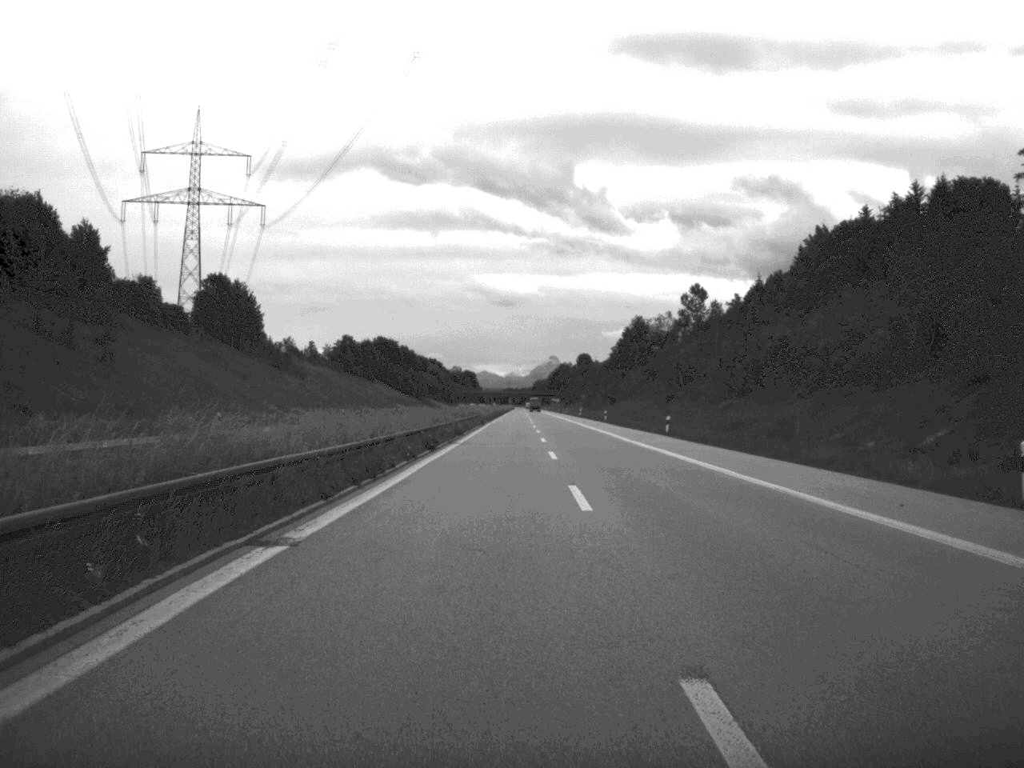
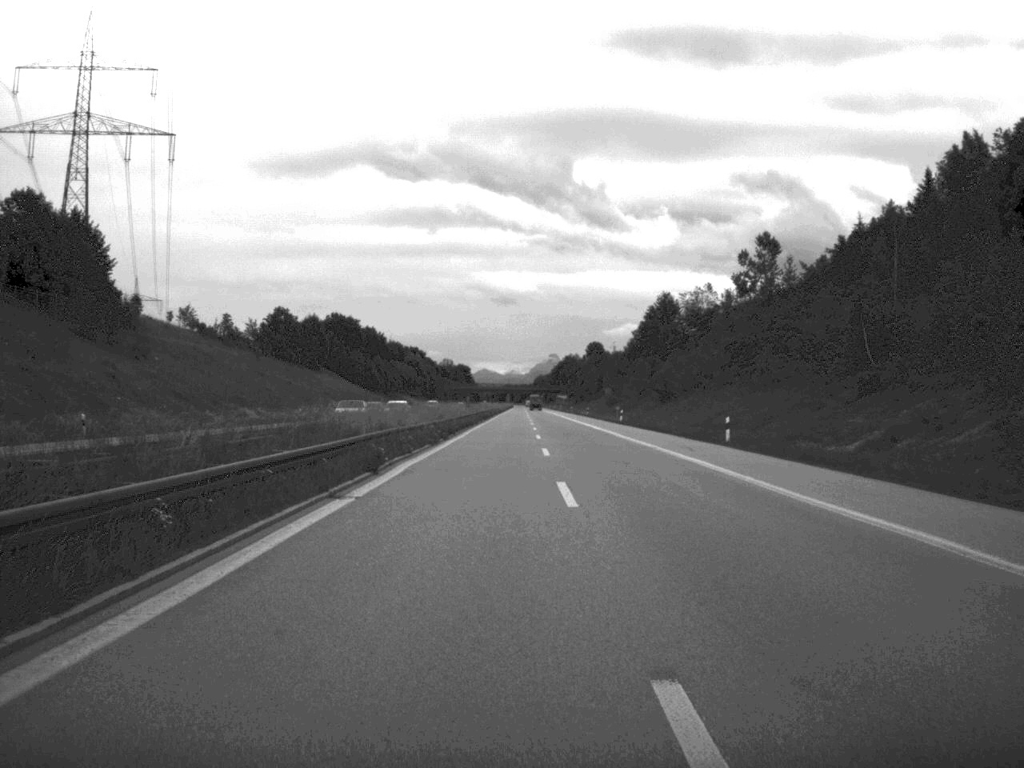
(-0.1, +70.6) m; 0°
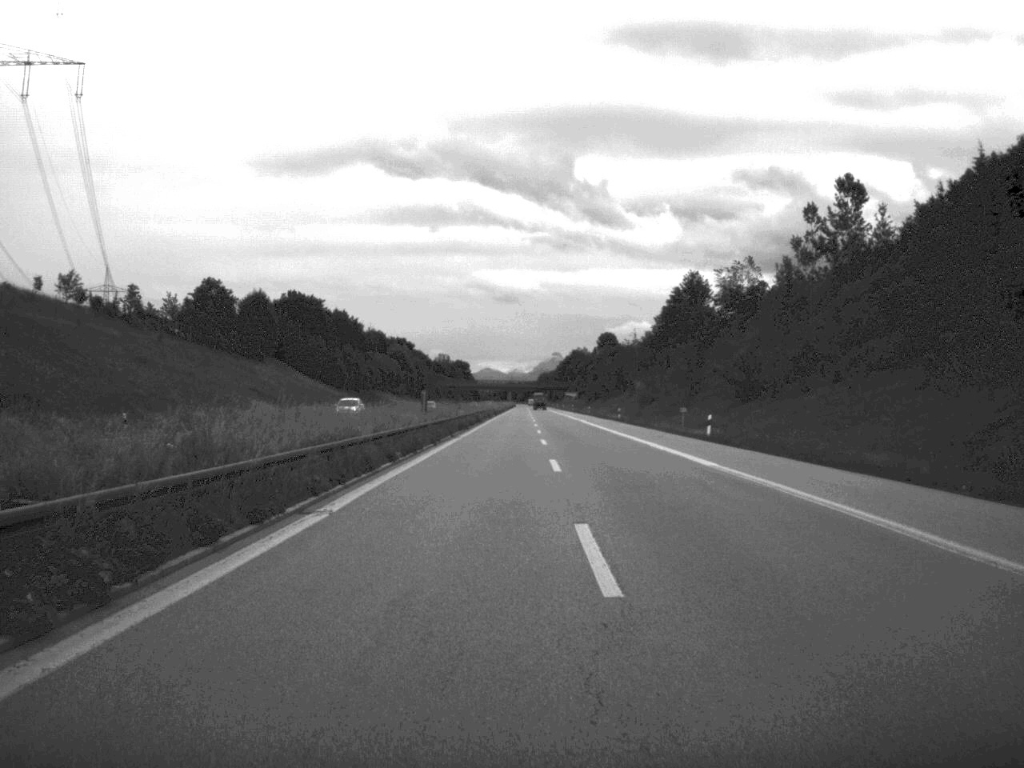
(-0.1, +44.1) m; 0°
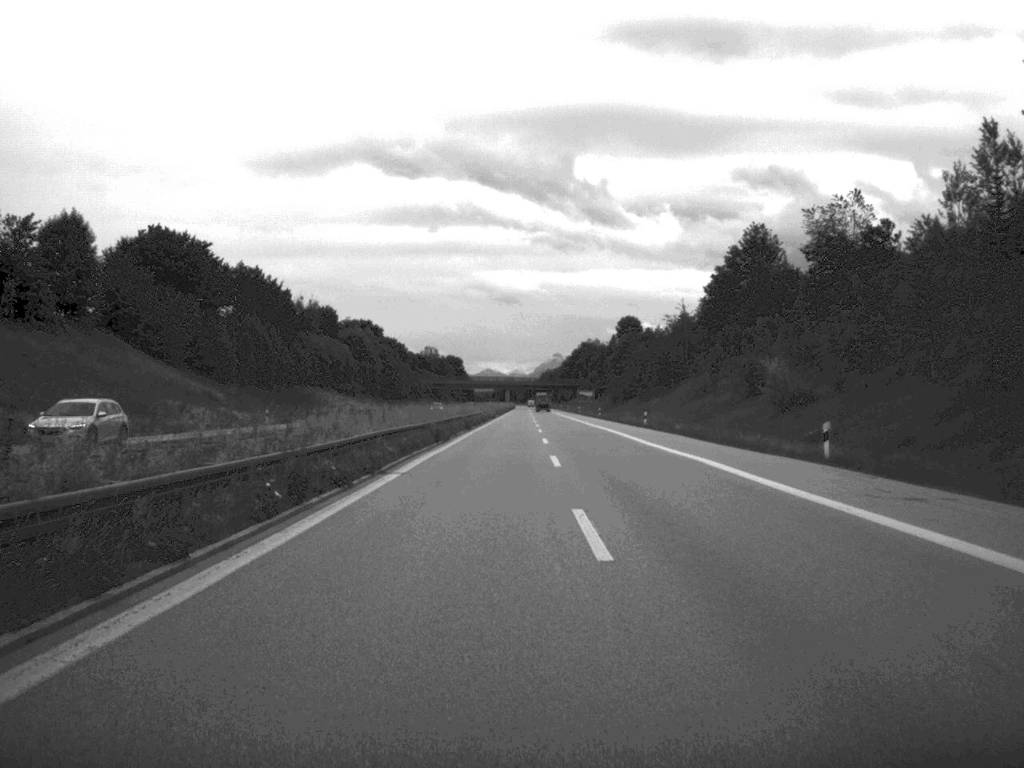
(-0.1, +68.8) m; 0°
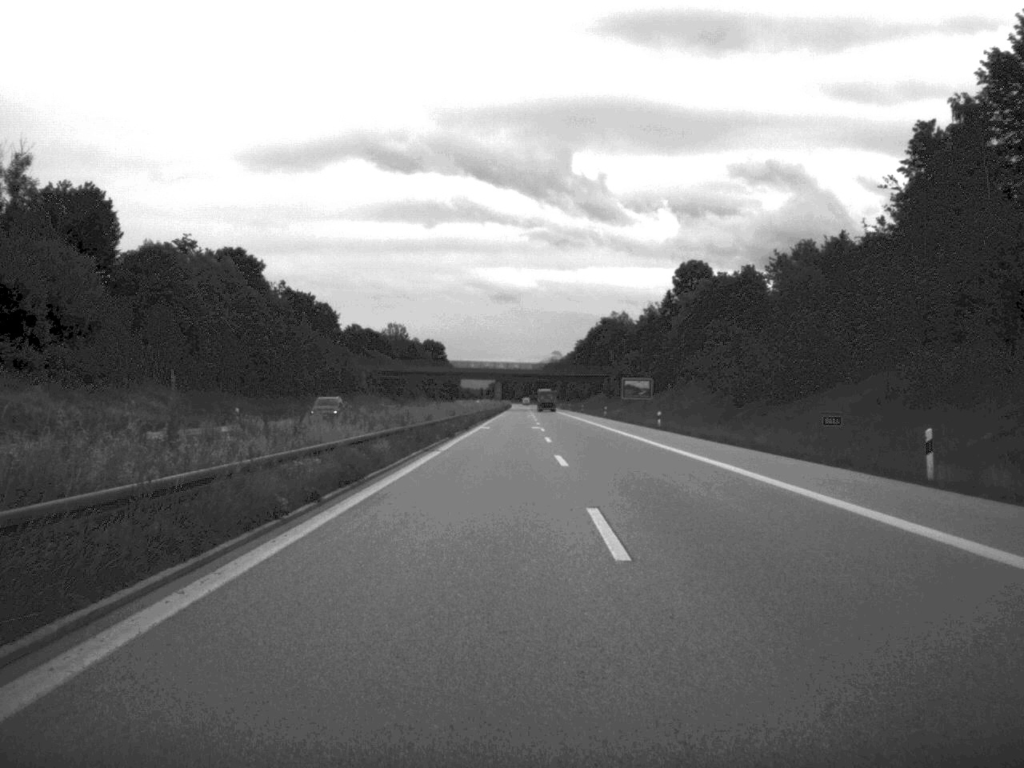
(-0.2, +106.2) m; 0°
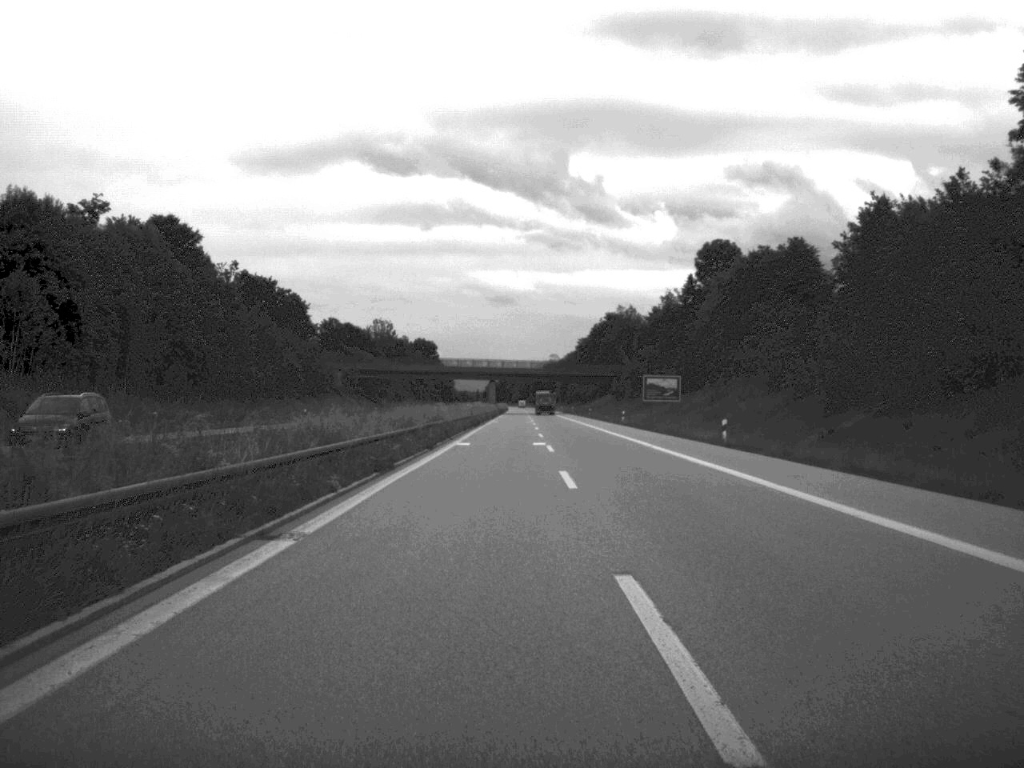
(0.0, +24.4) m; 0°
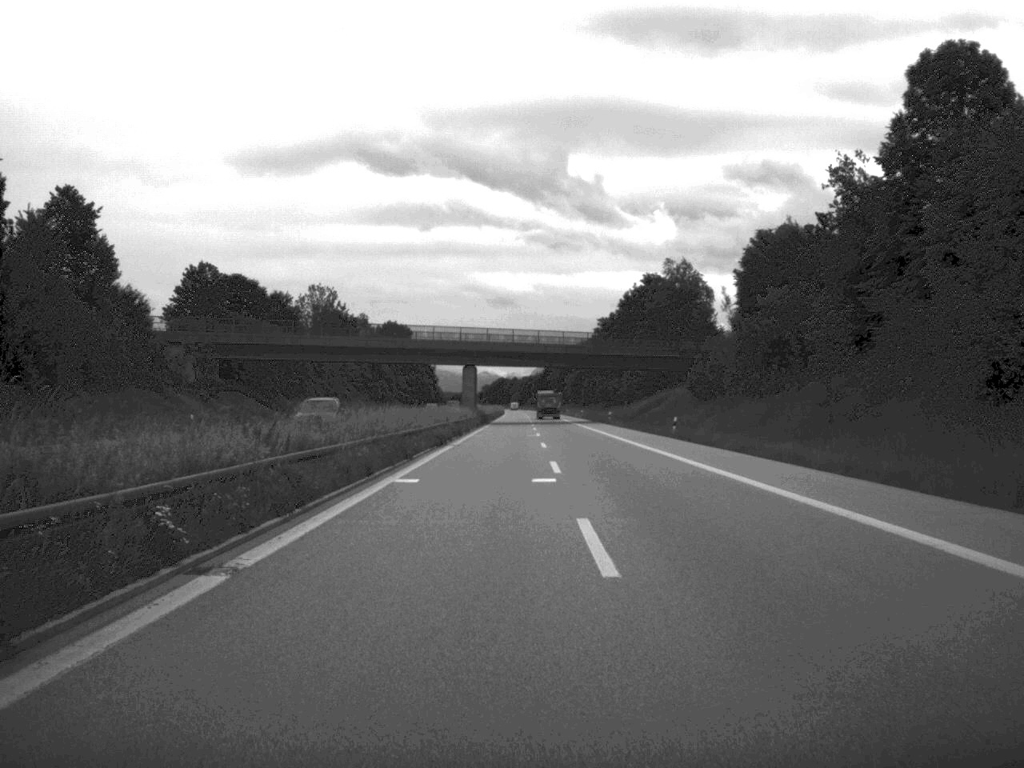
(-0.1, +82.3) m; 0°
